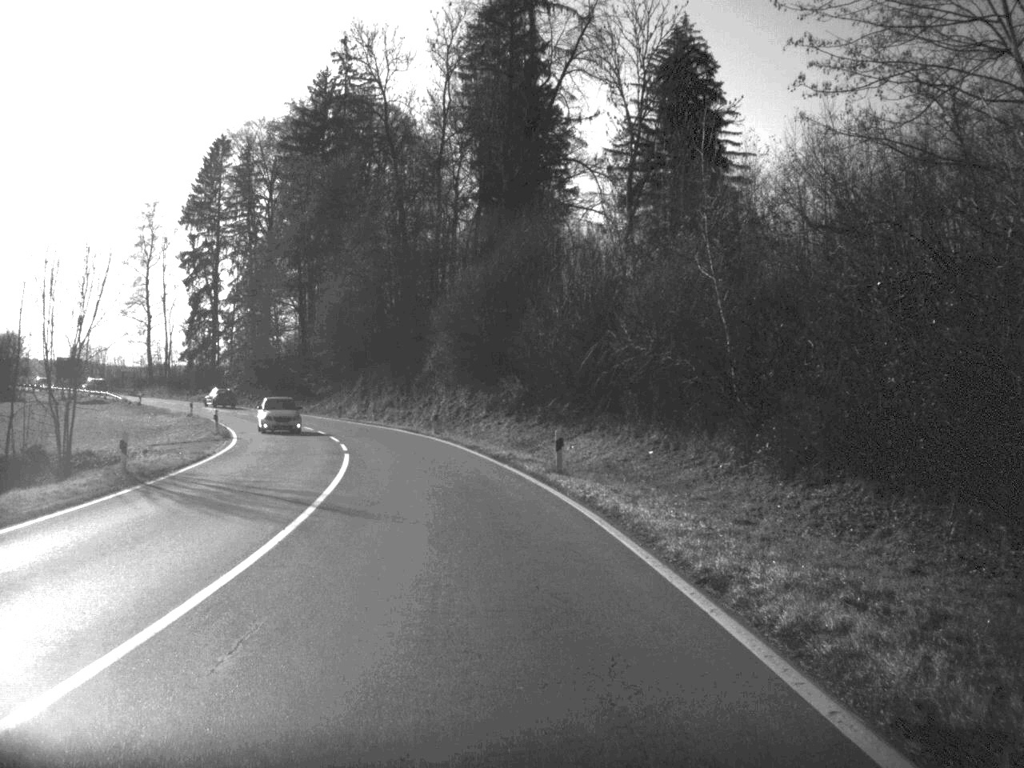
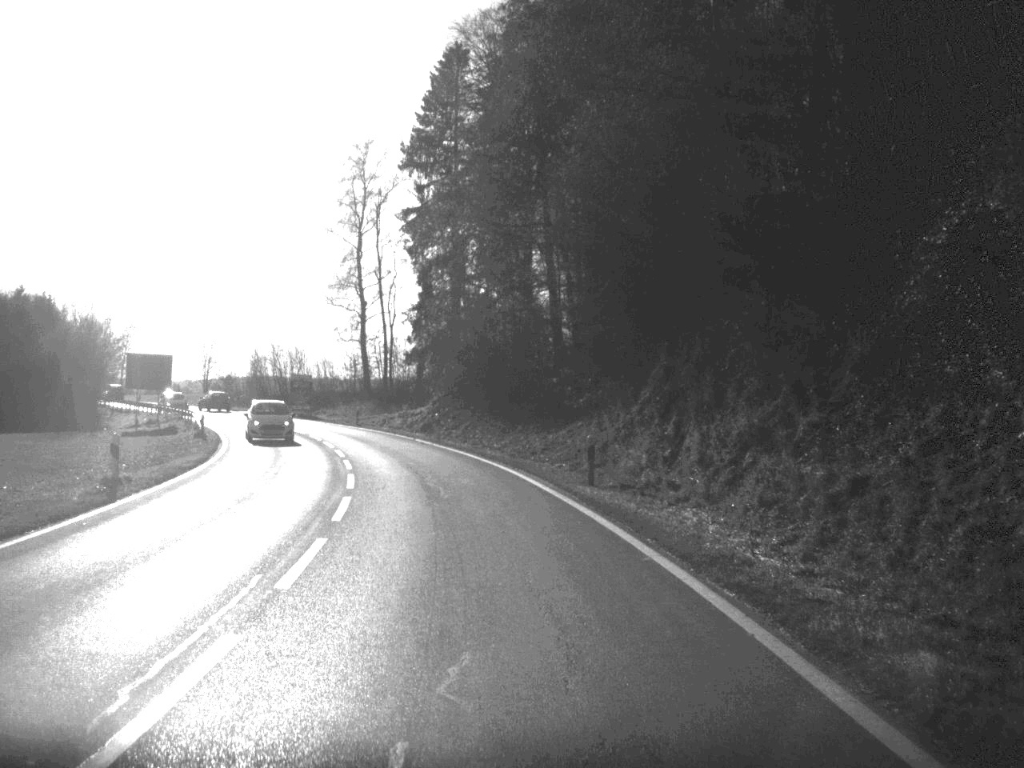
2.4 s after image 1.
(-6.2, +52.1) m; -14°
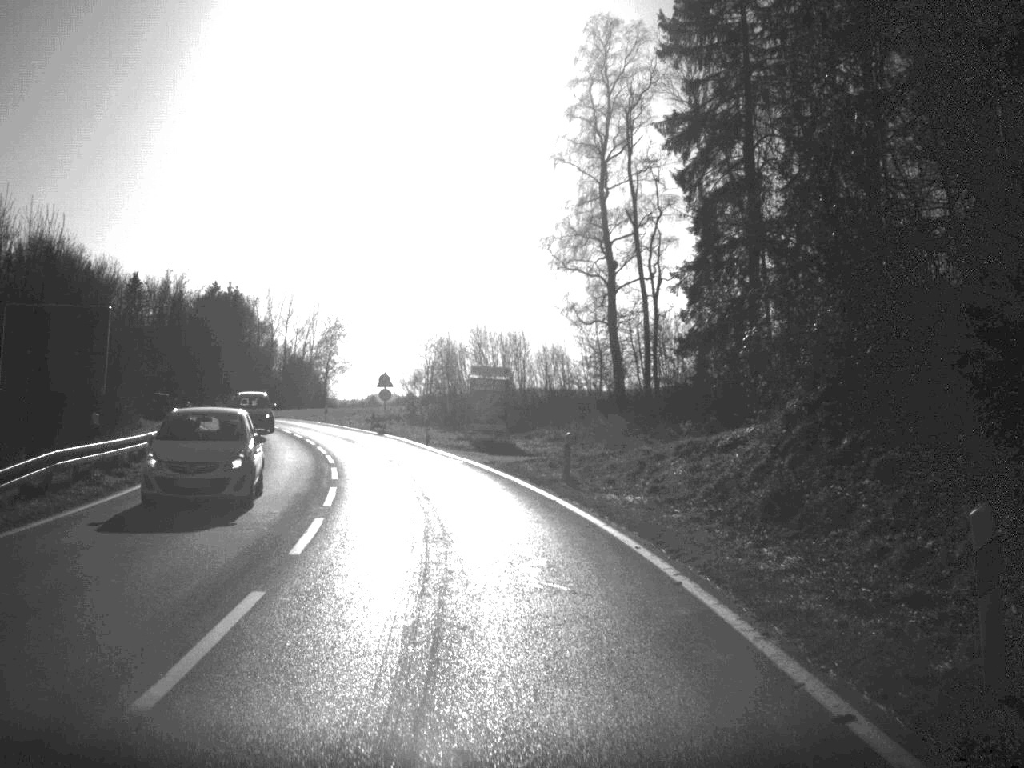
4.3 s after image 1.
(-4.2, +41.5) m; -12°
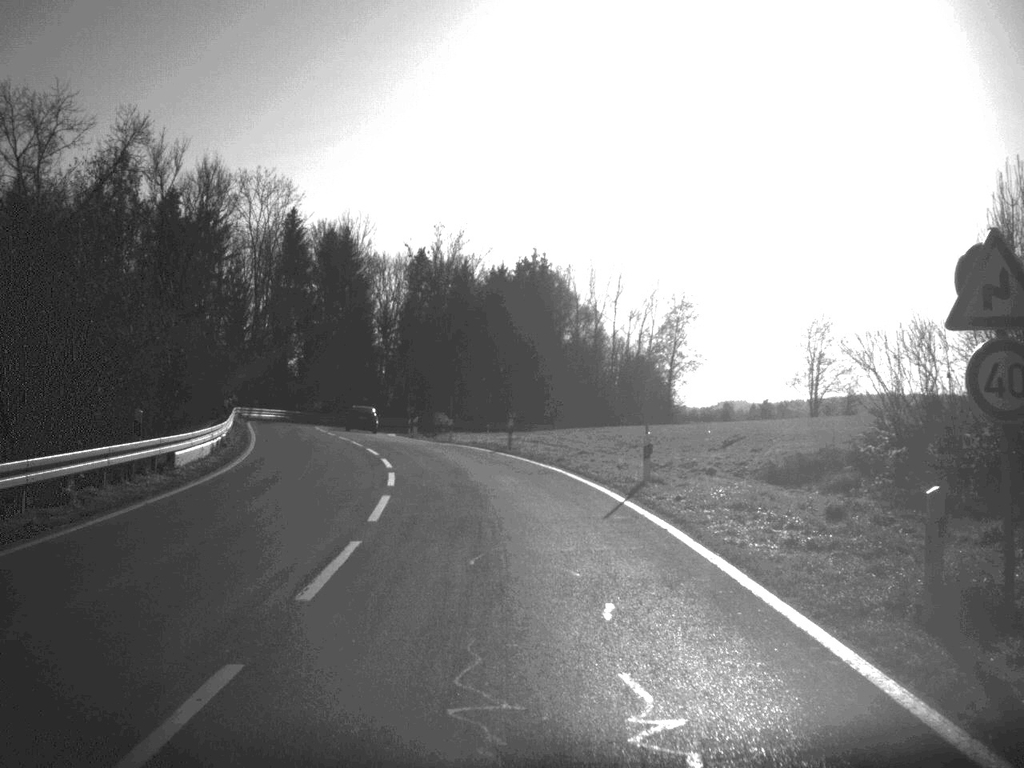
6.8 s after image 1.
(-7.6, +52.6) m; -16°
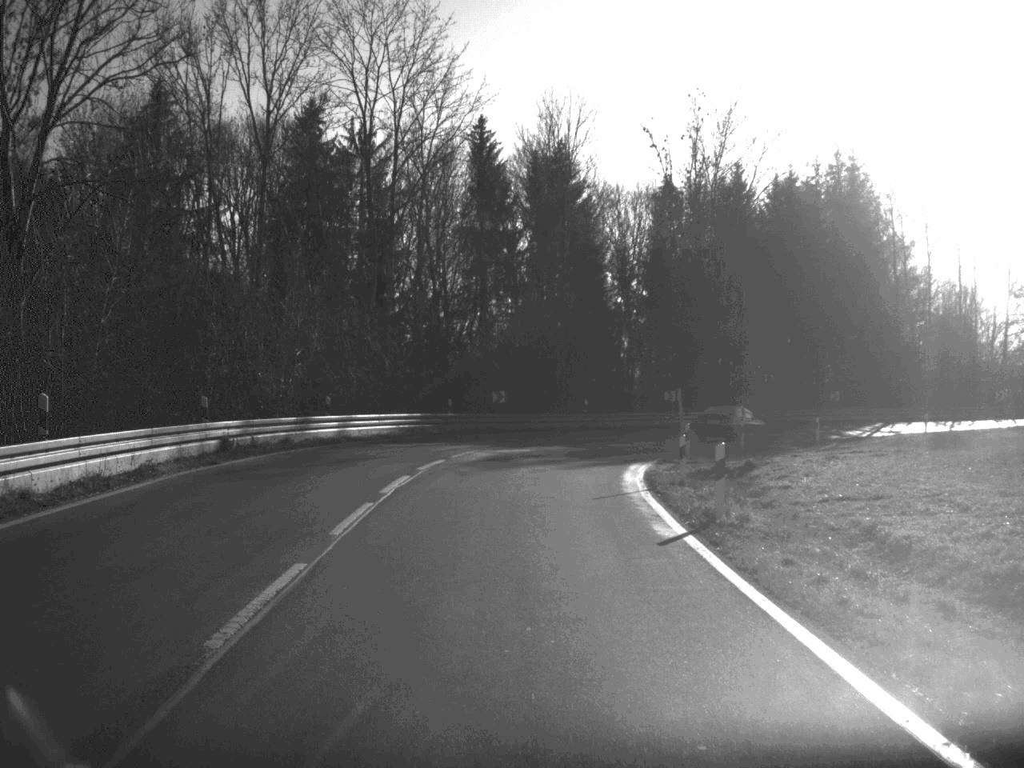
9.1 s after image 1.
(-4.5, +46.1) m; -11°
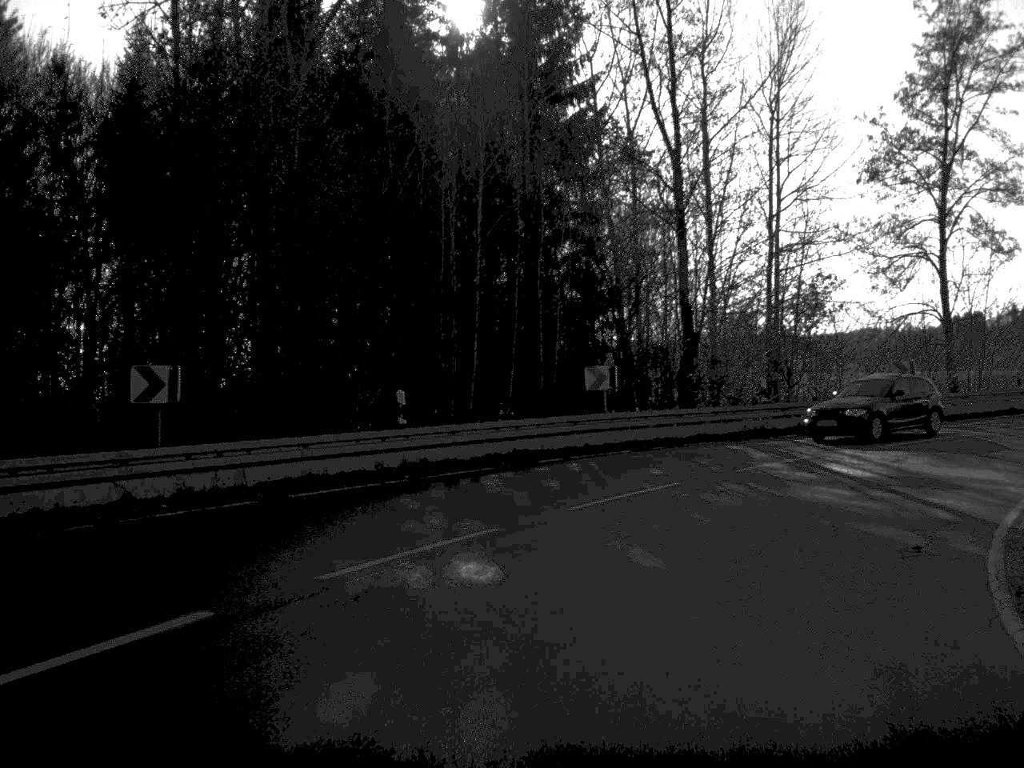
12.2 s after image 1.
(+4.9, +46.4) m; +24°
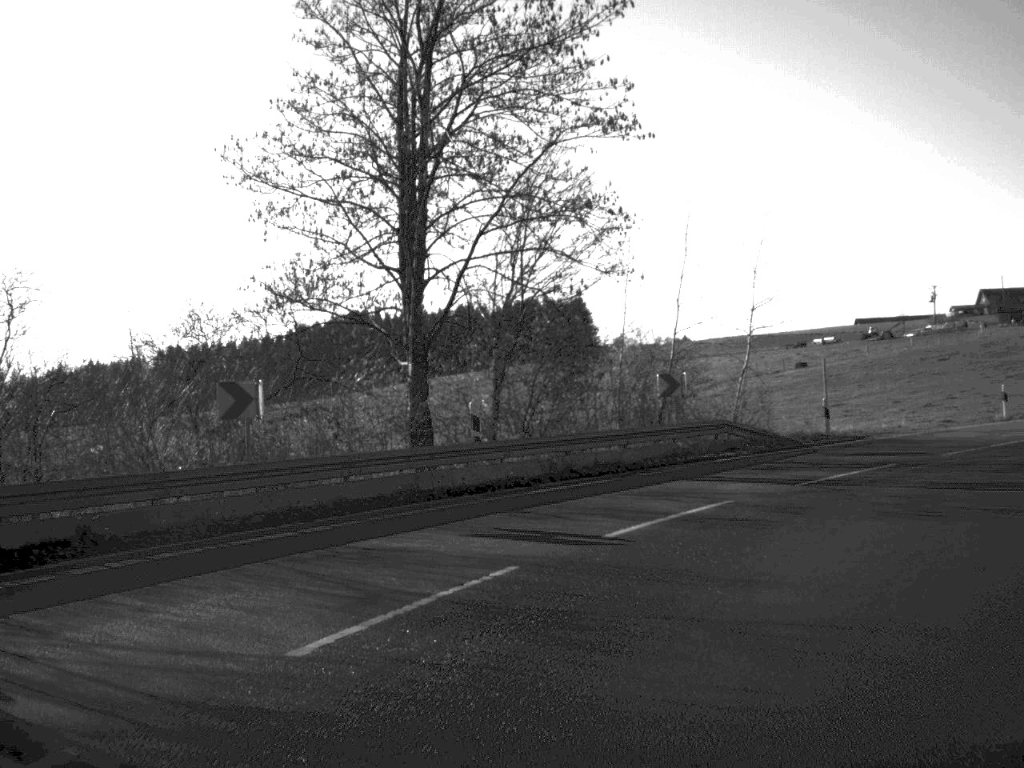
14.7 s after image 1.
(+11.6, +27.3) m; +48°
